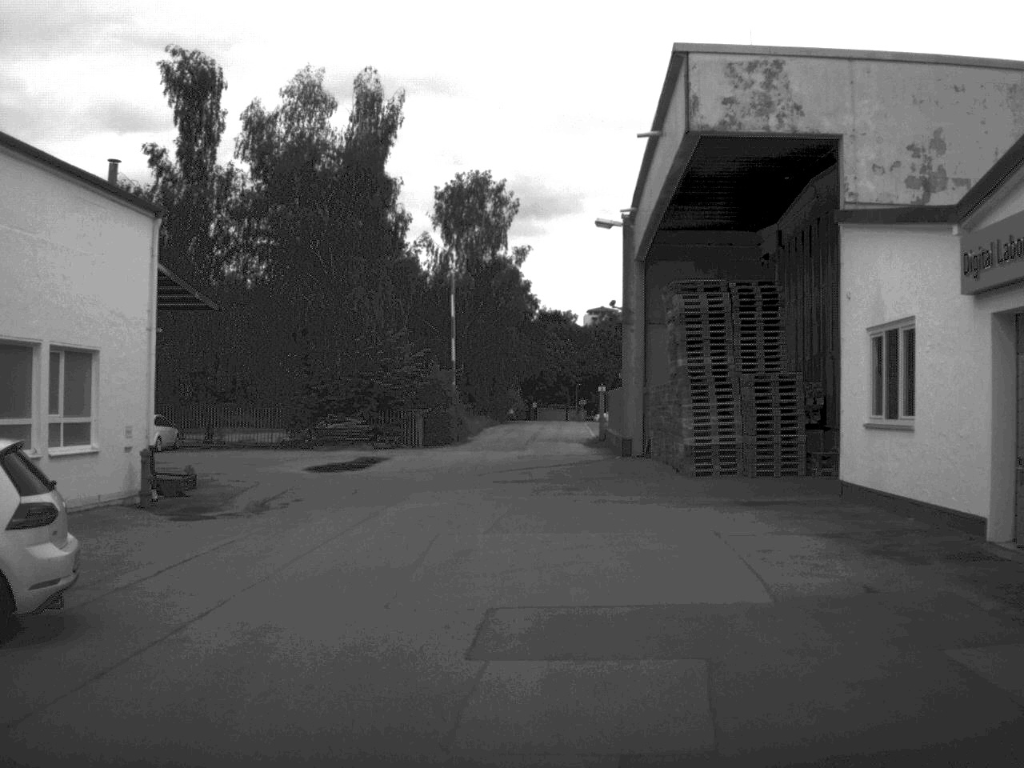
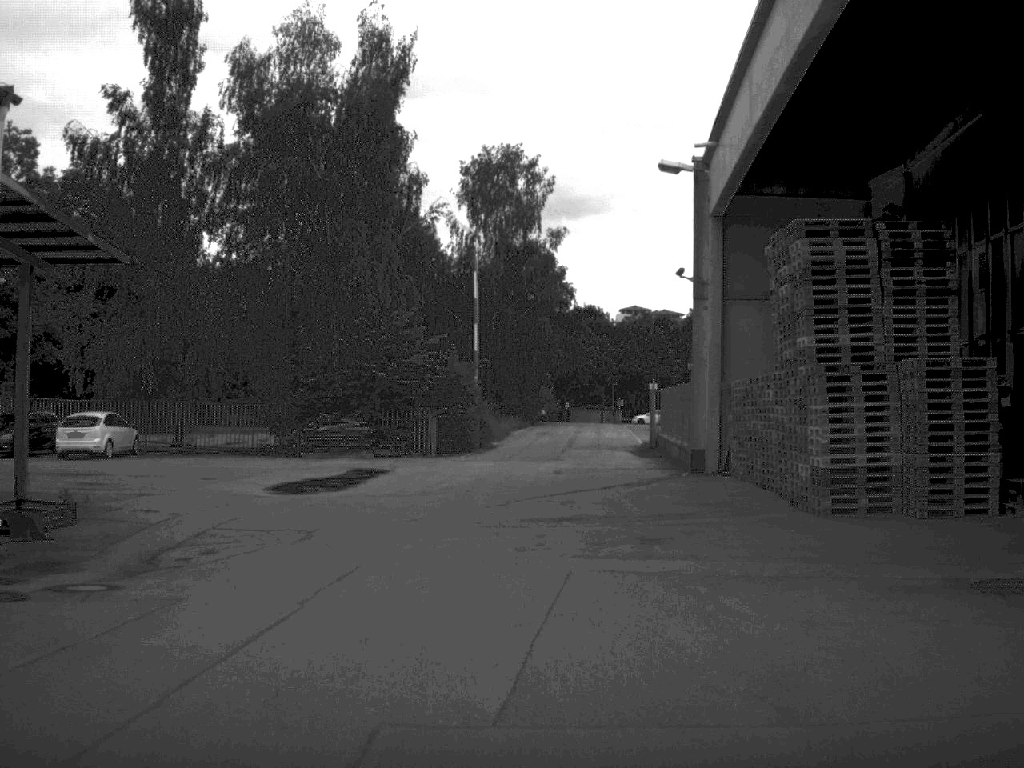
(-0.2, +9.5) m; -1°
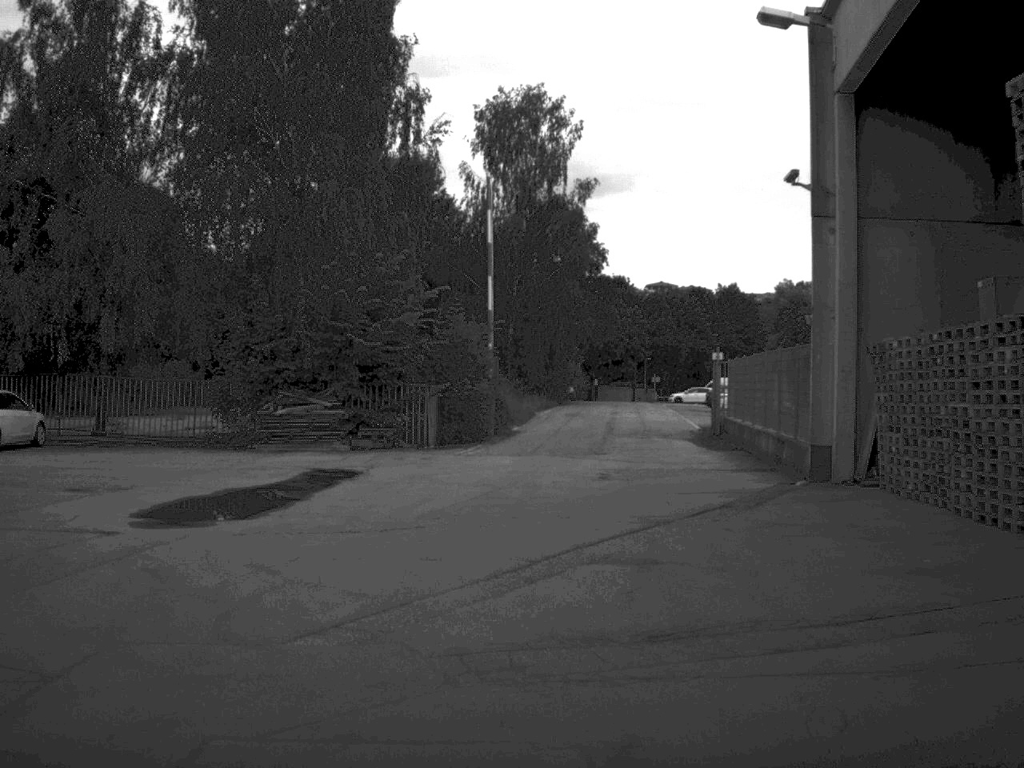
(-0.1, +10.6) m; -1°
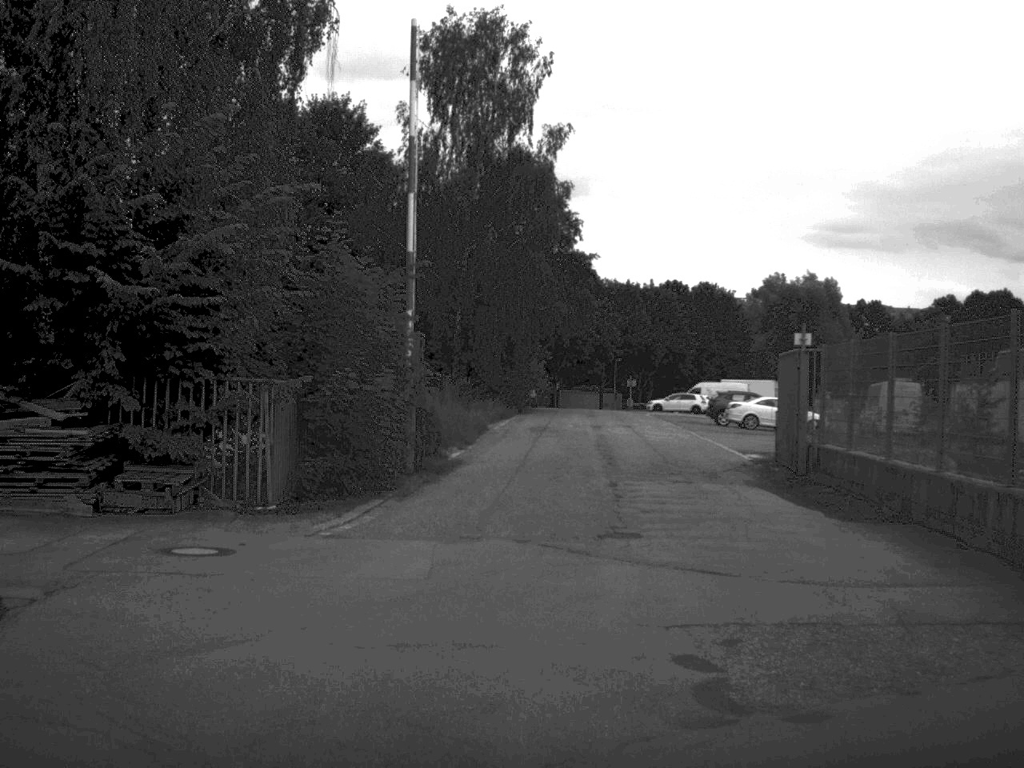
(+0.1, +16.0) m; +2°
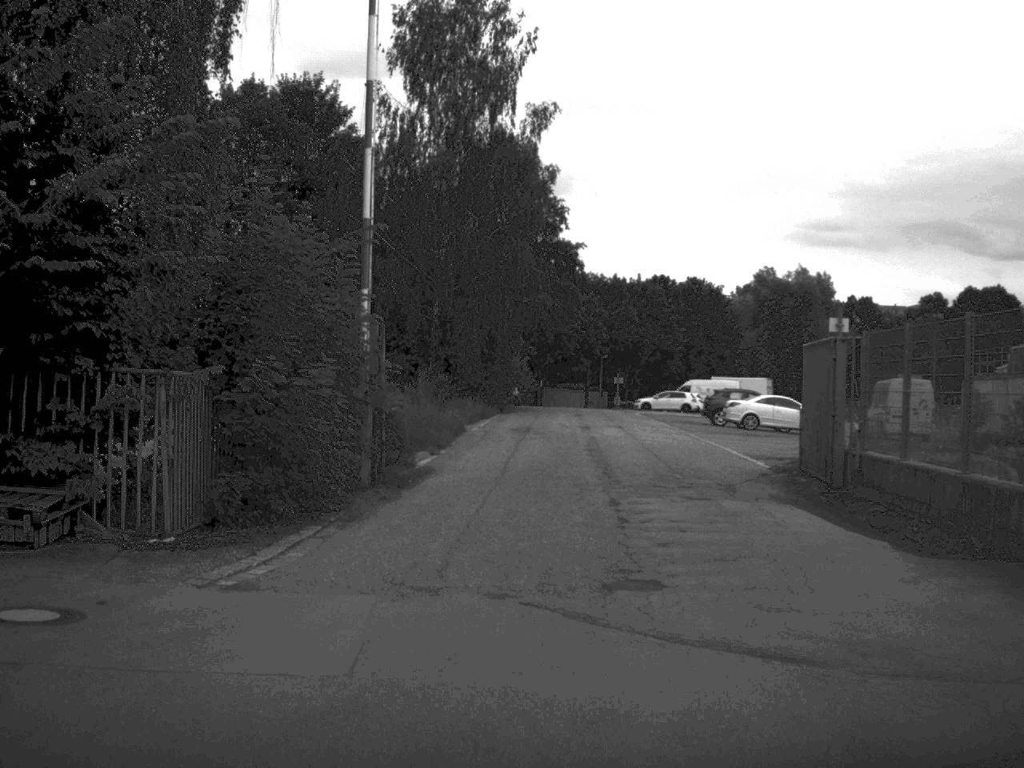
(0.0, +3.7) m; +1°
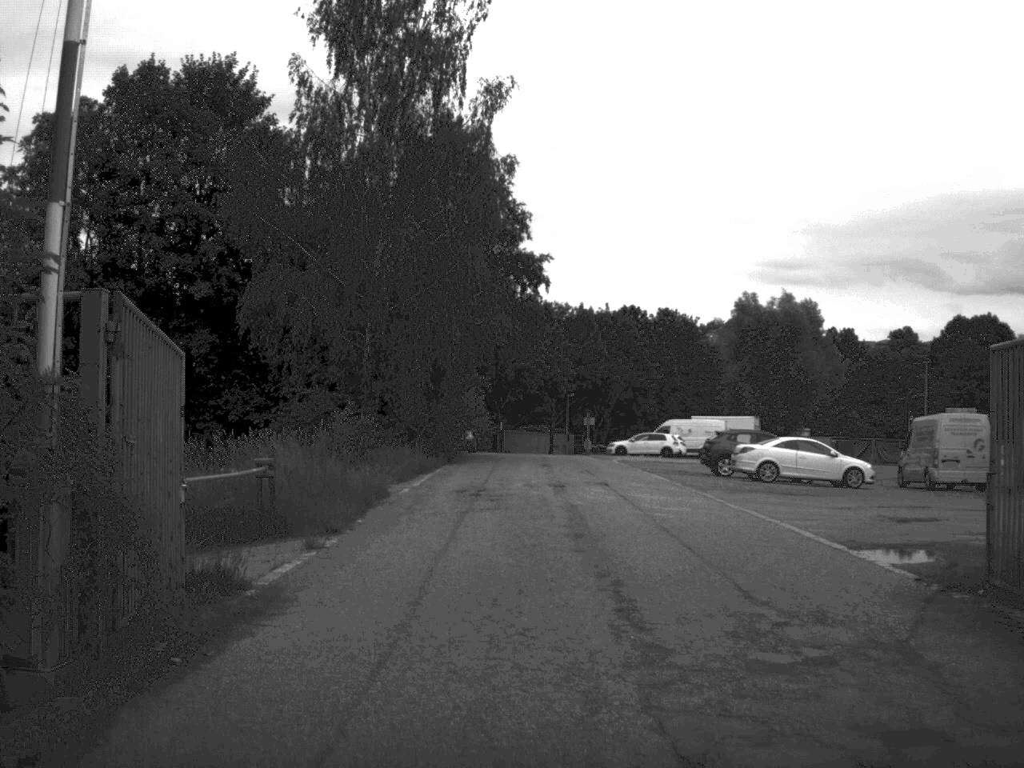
(+0.2, +10.5) m; +2°
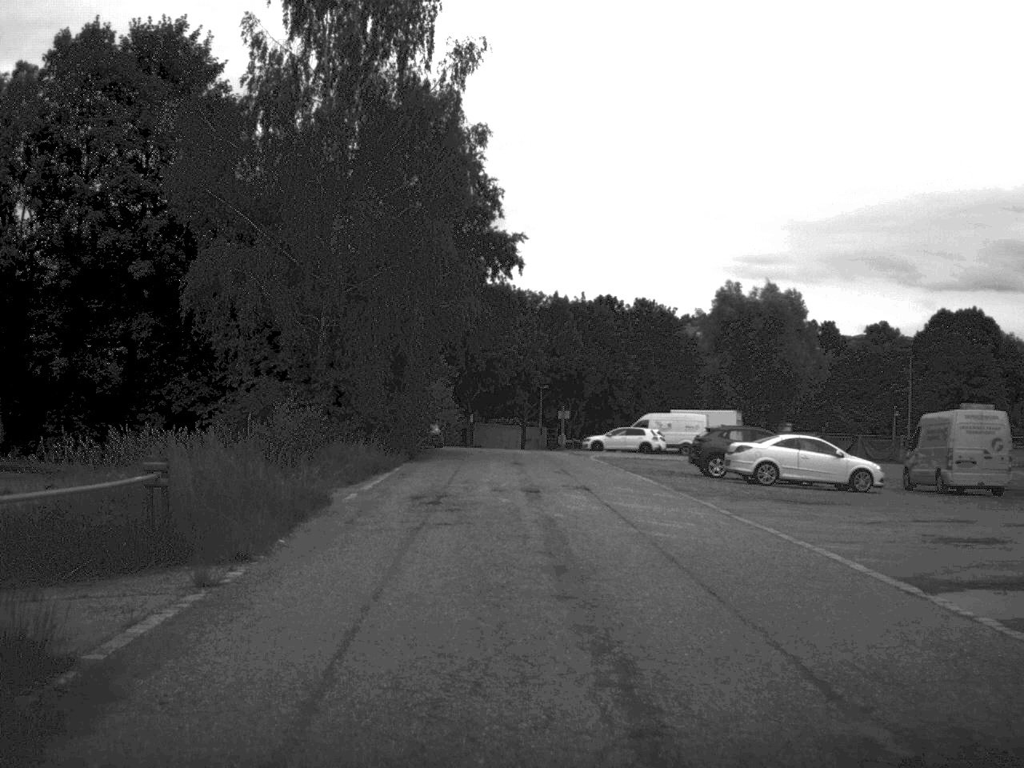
(0.0, +4.0) m; +1°
